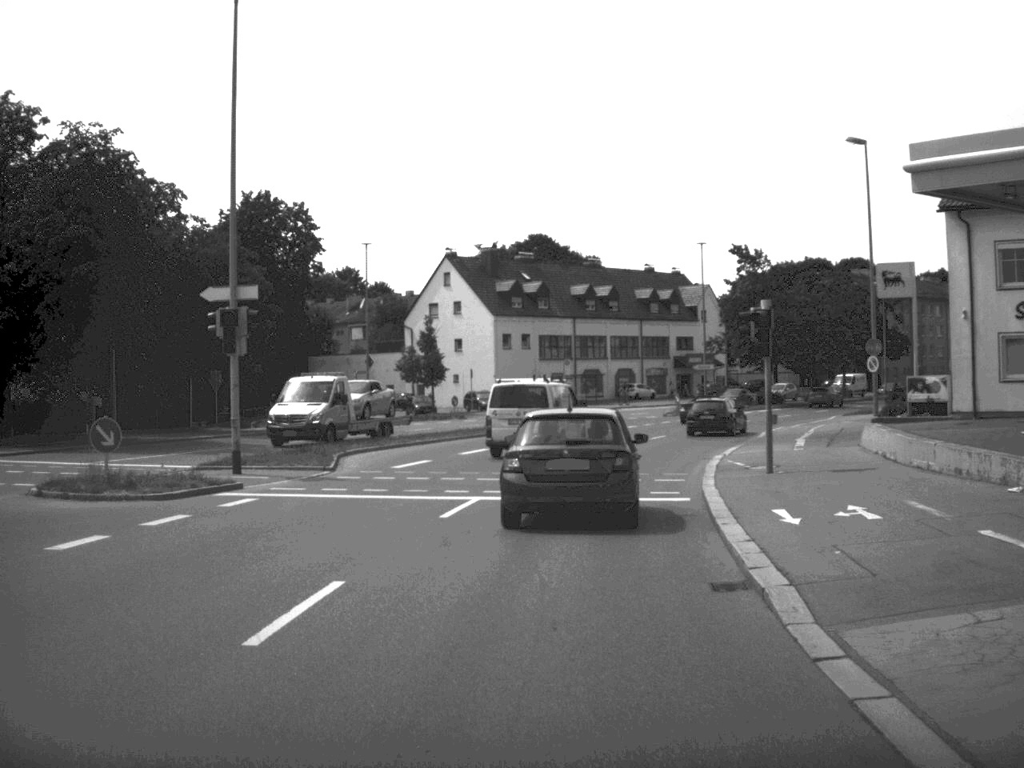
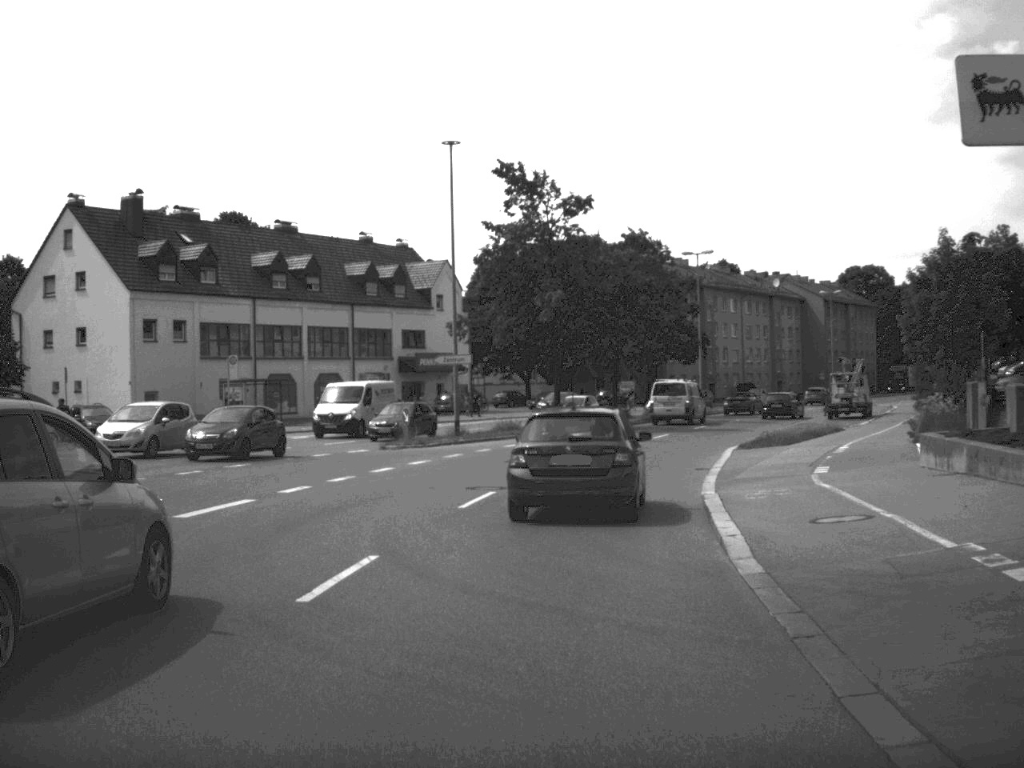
(+3.6, +34.3) m; +12°
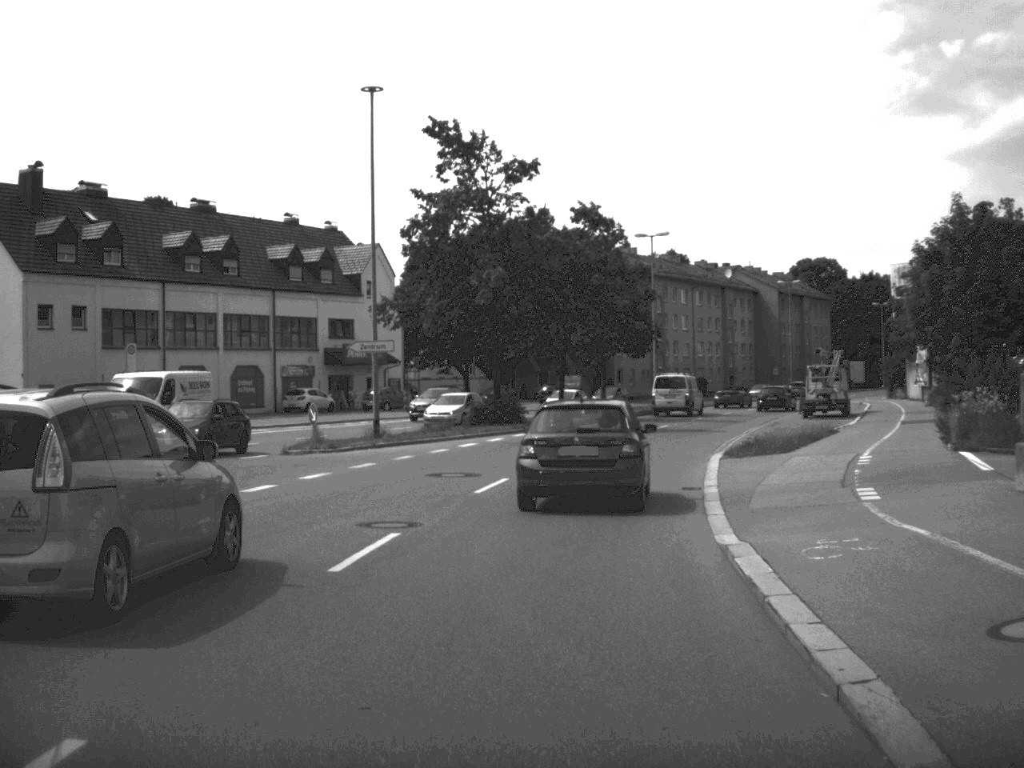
(+0.2, +7.2) m; +3°
